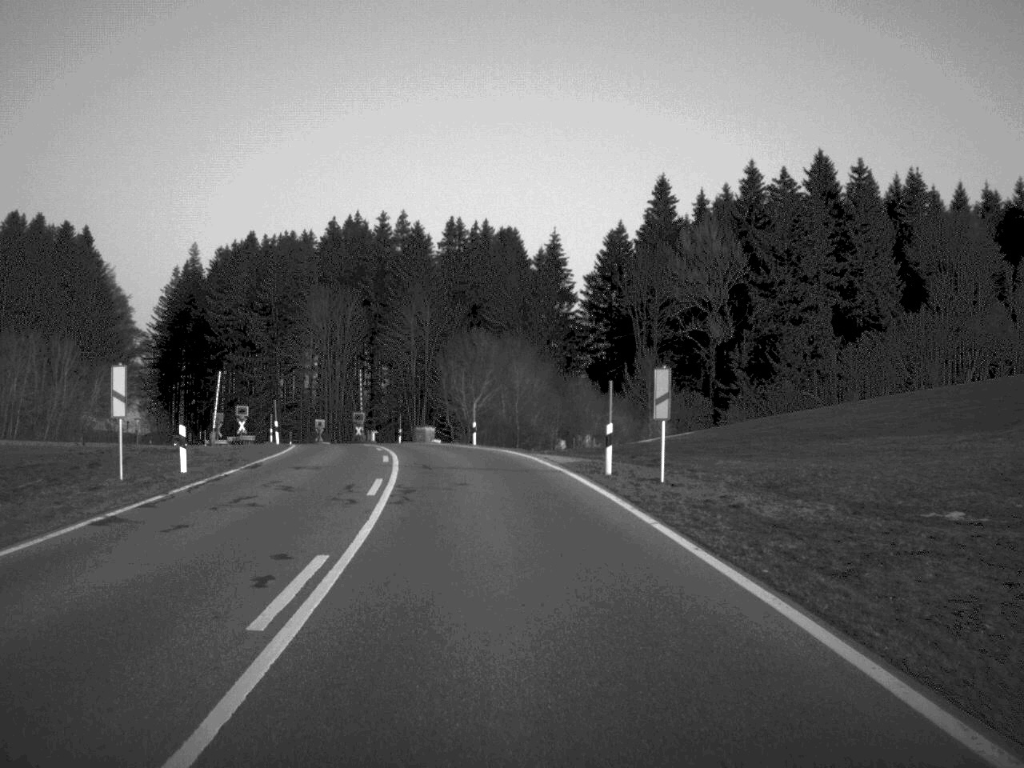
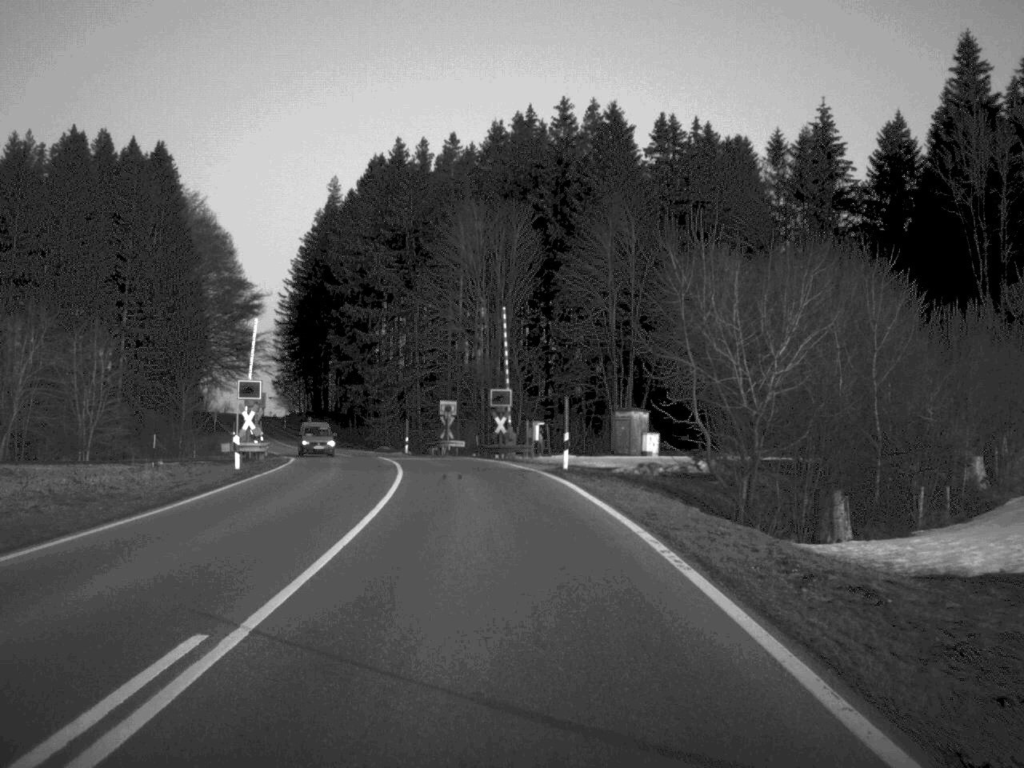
(-3.9, +52.0) m; -9°
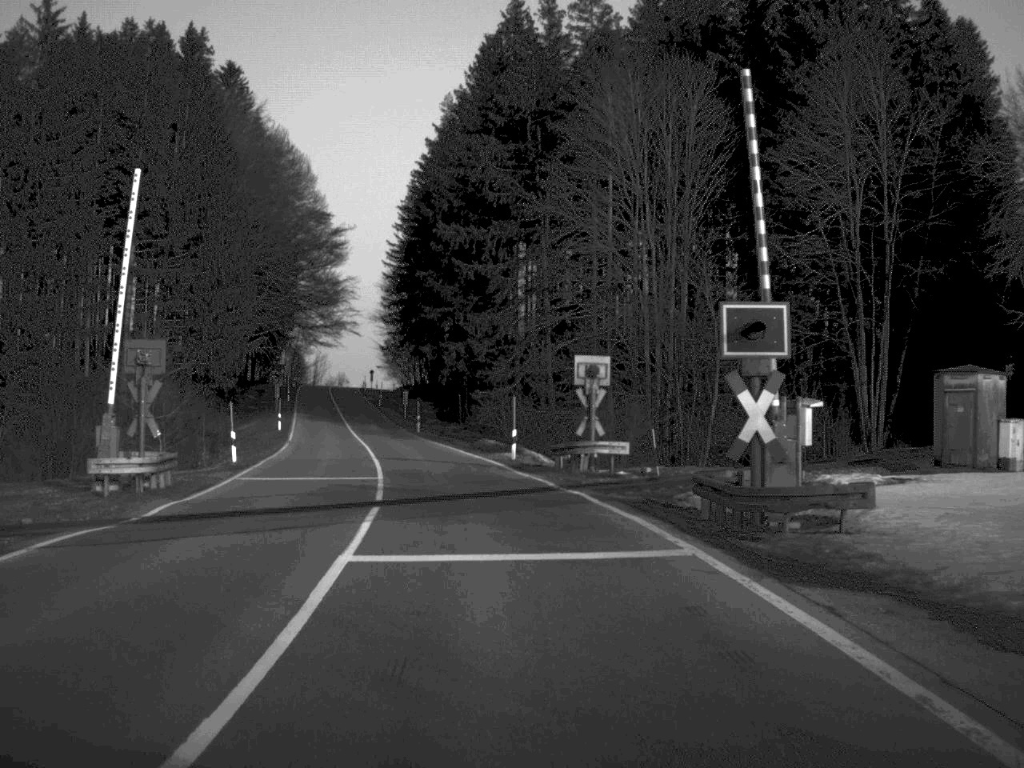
(-2.1, +37.2) m; -7°
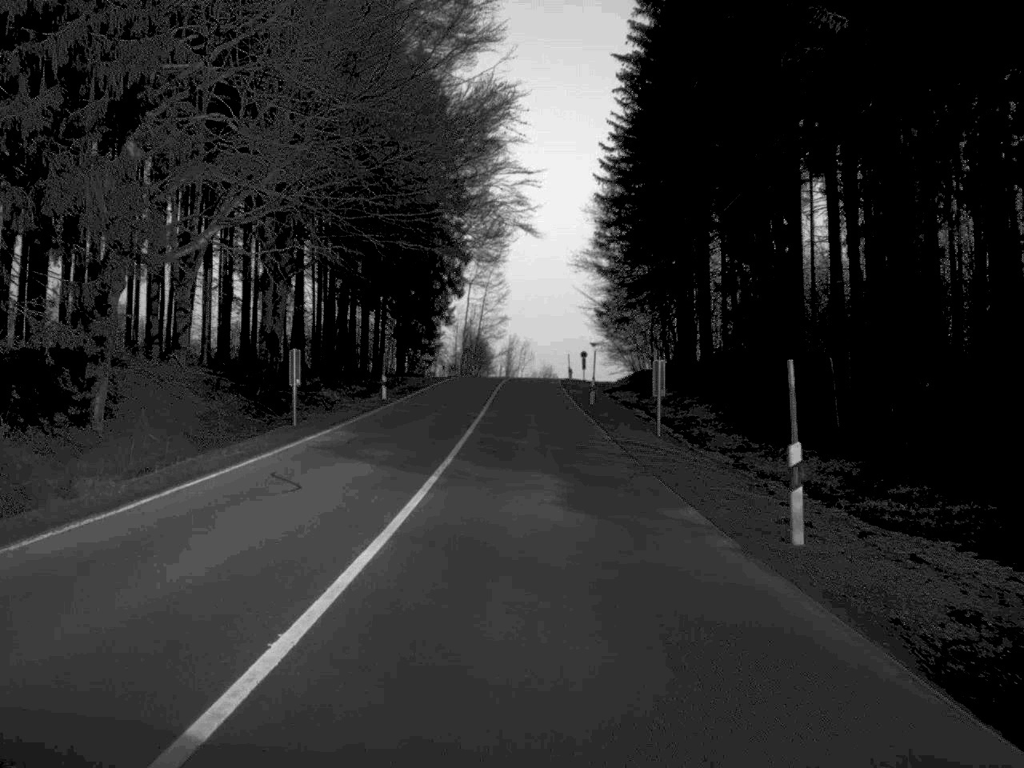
(-6.9, +66.5) m; -10°
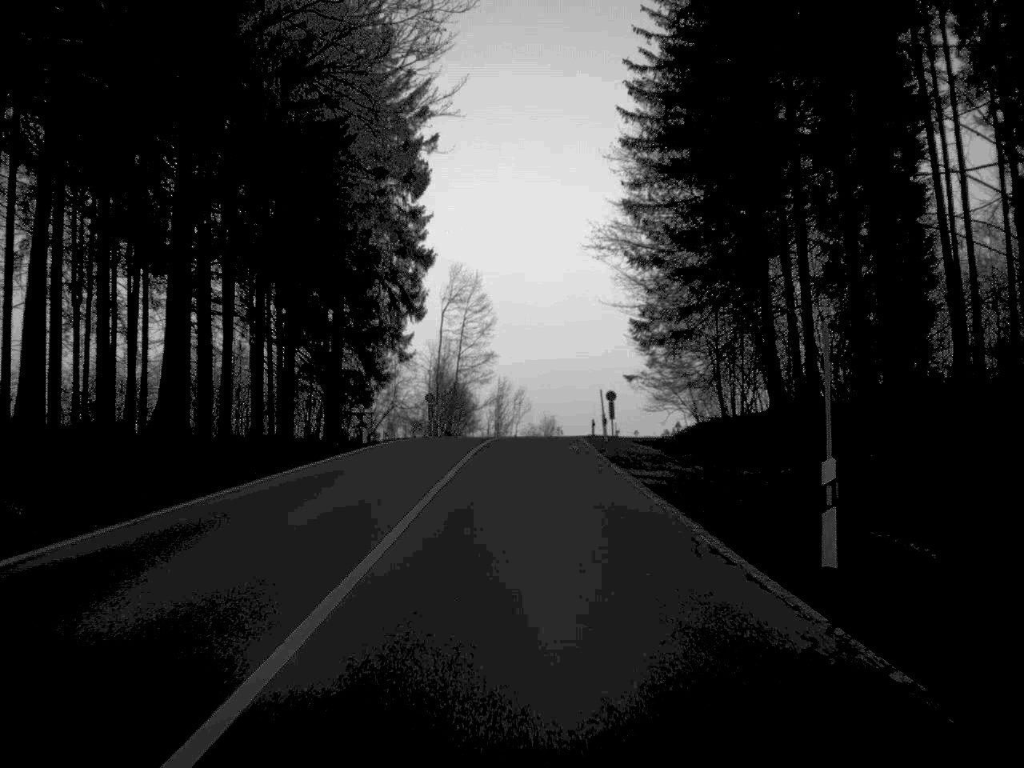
(0.0, +41.7) m; 0°
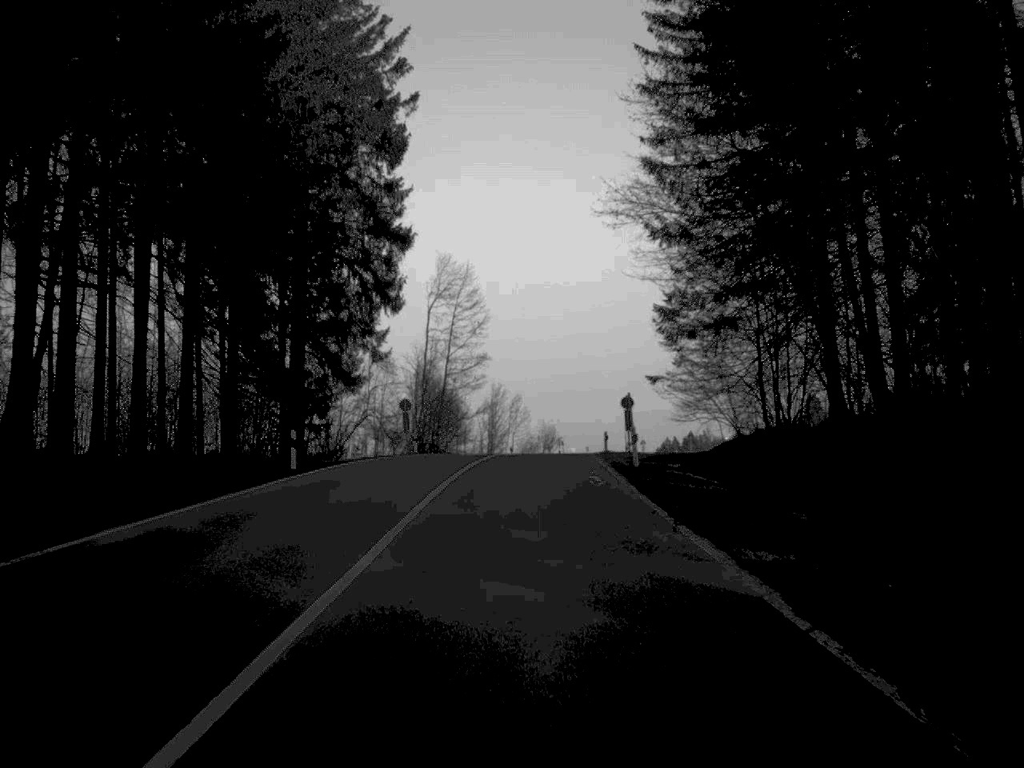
(0.0, +13.7) m; 0°
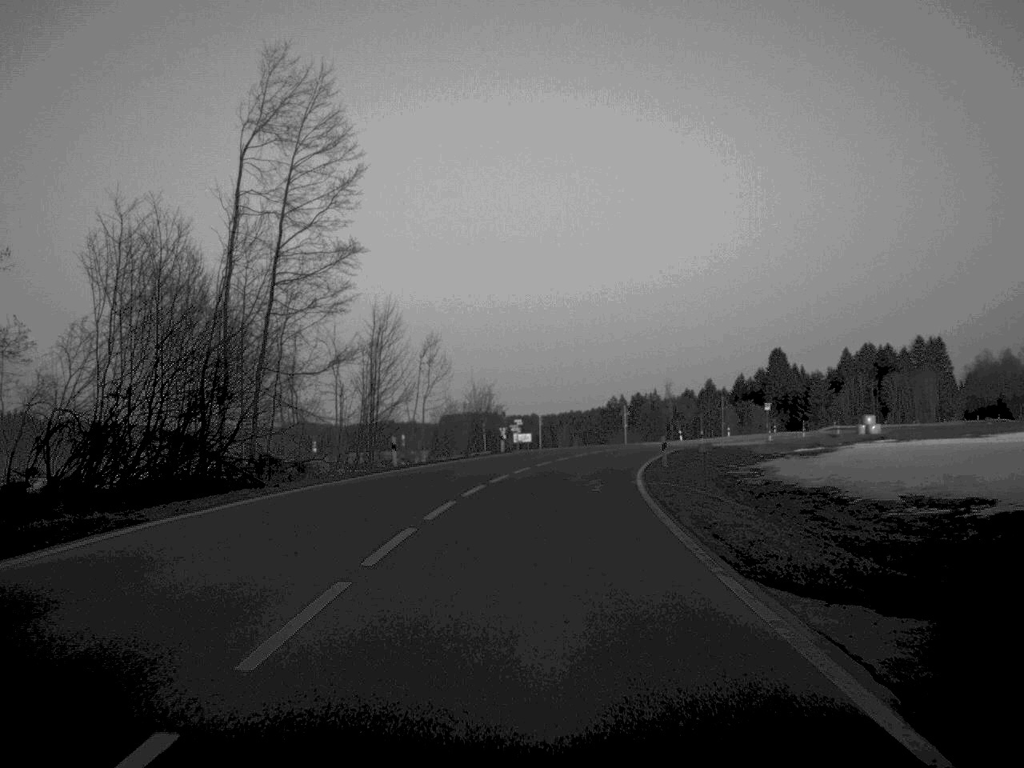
(+1.0, +55.6) m; +3°
